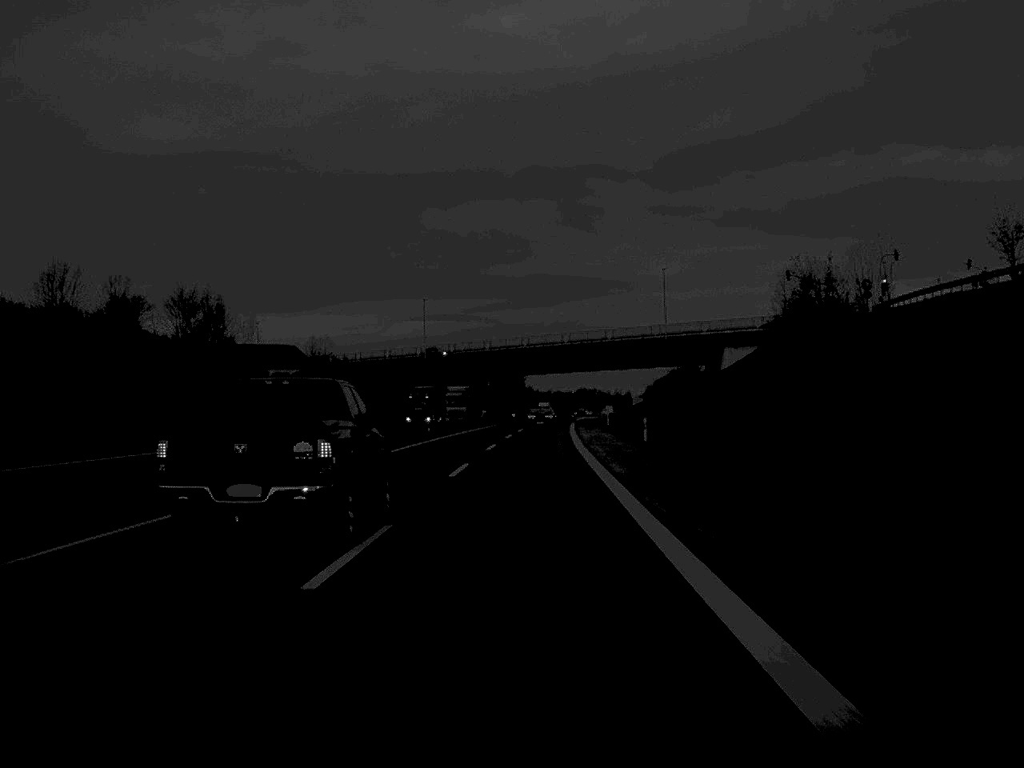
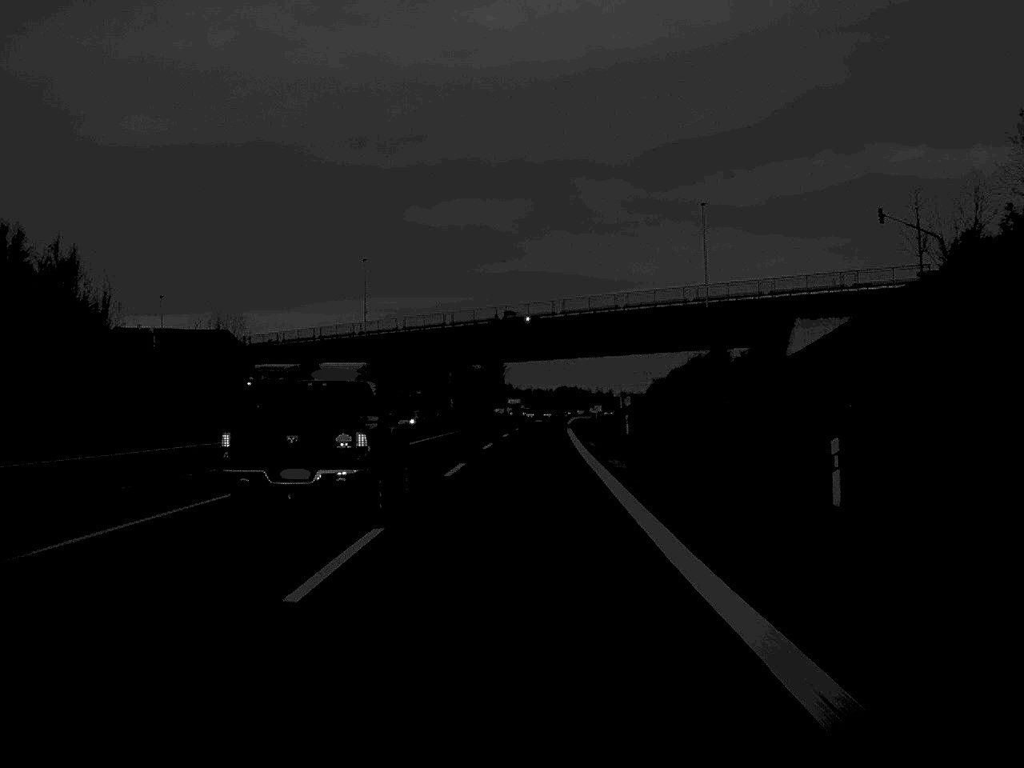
(+0.3, +36.7) m; +1°
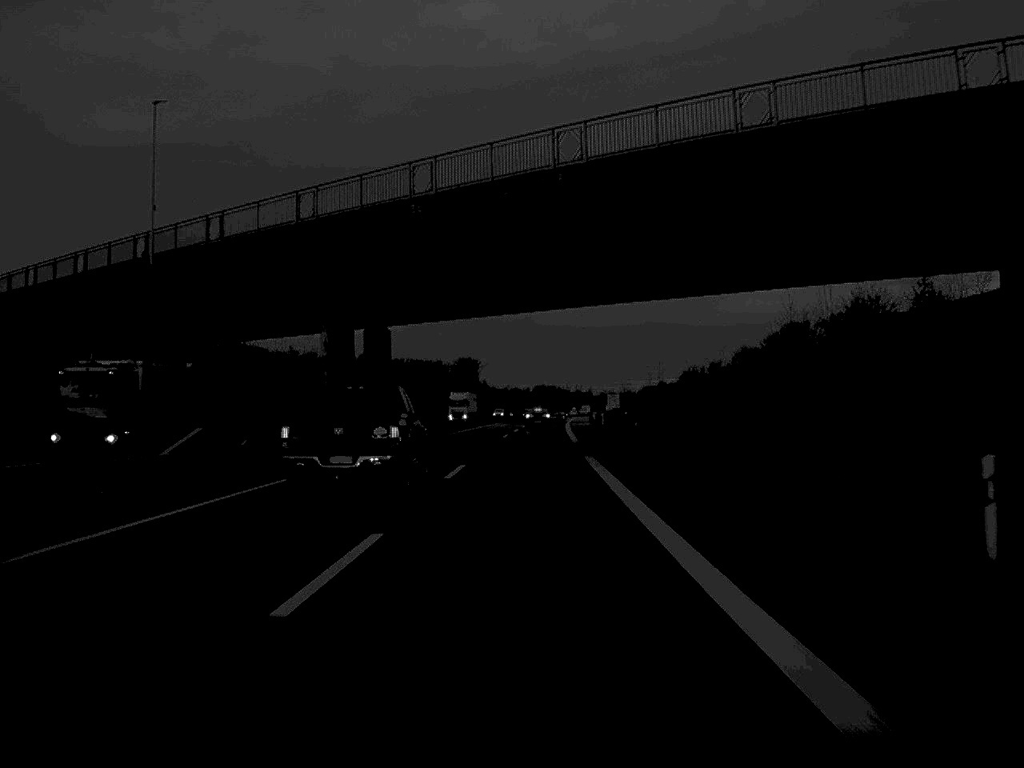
(+0.5, +54.6) m; +1°
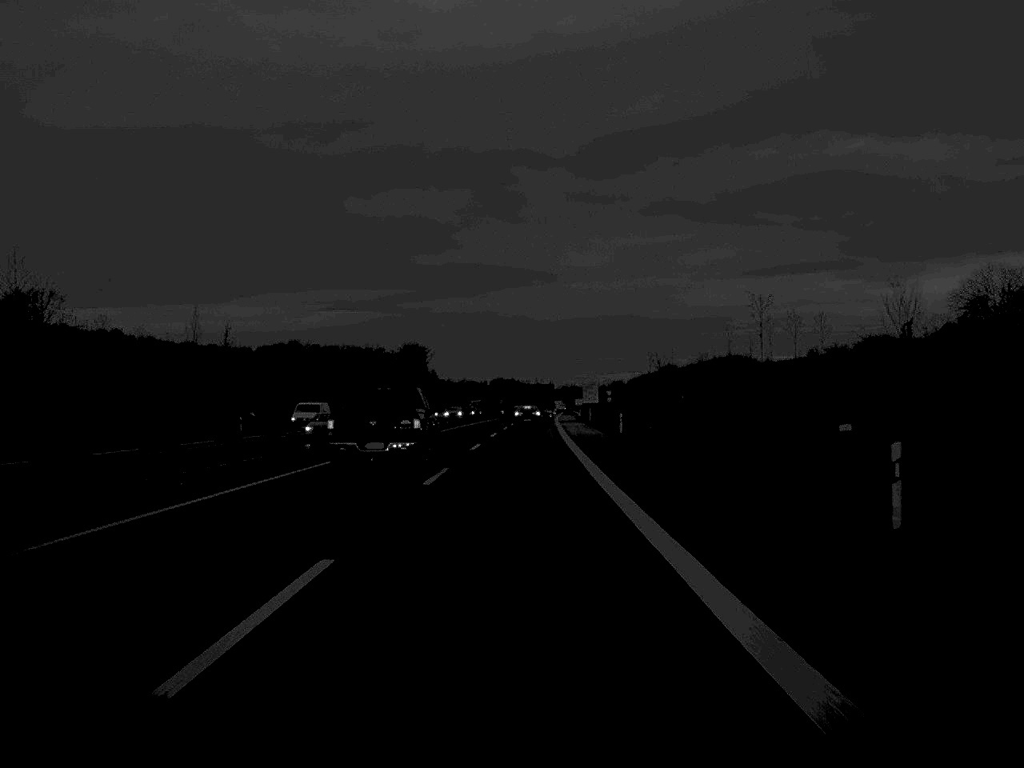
(+1.5, +92.3) m; +2°
